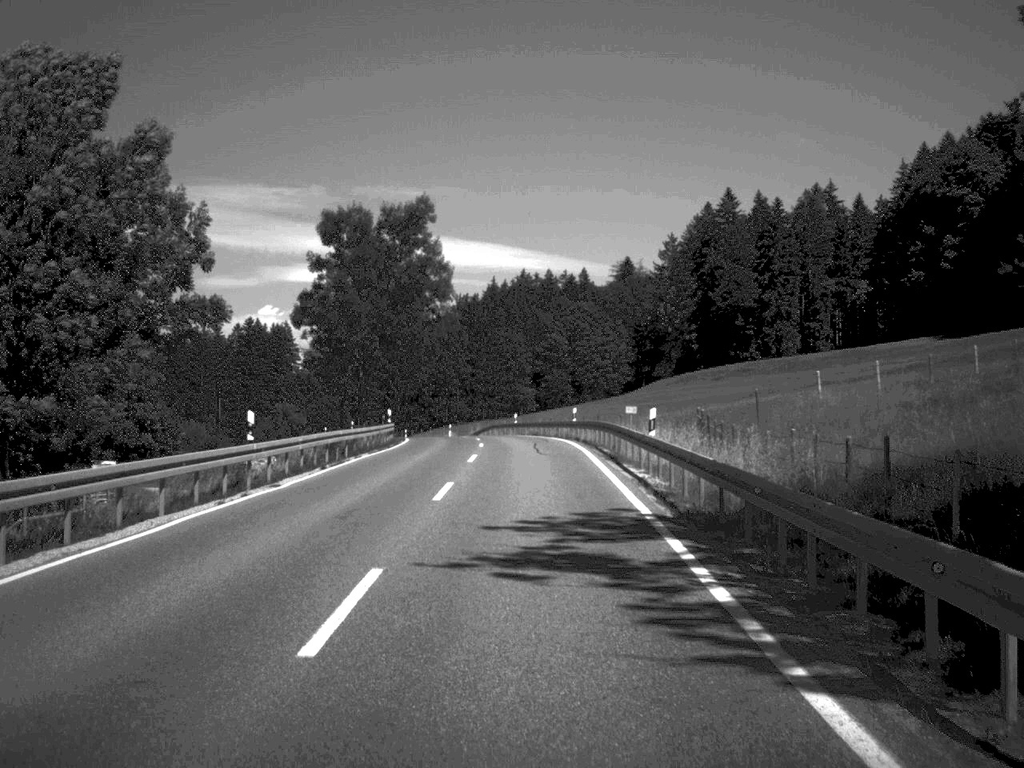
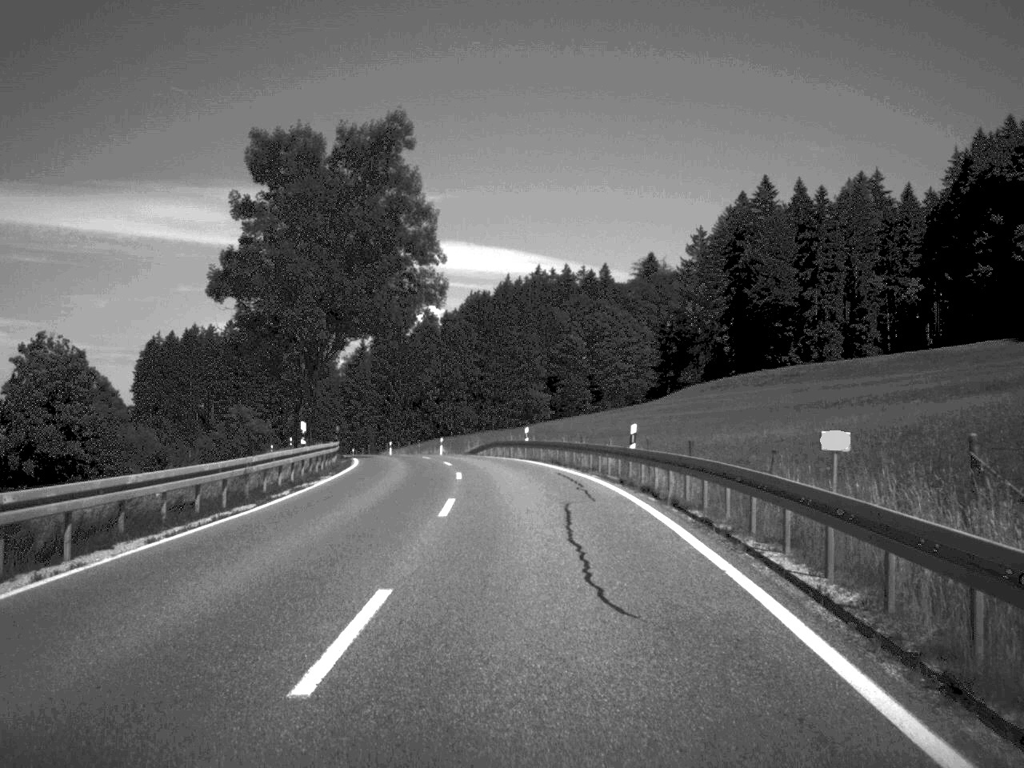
(-0.1, +24.3) m; -1°
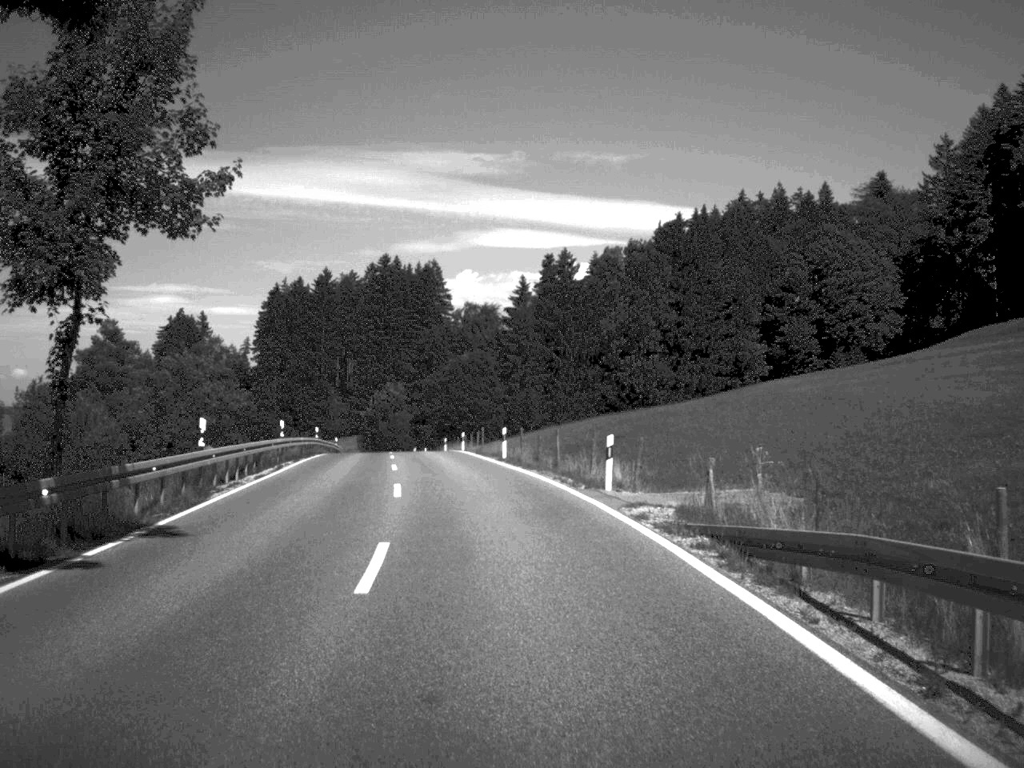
(-3.2, +54.9) m; -9°
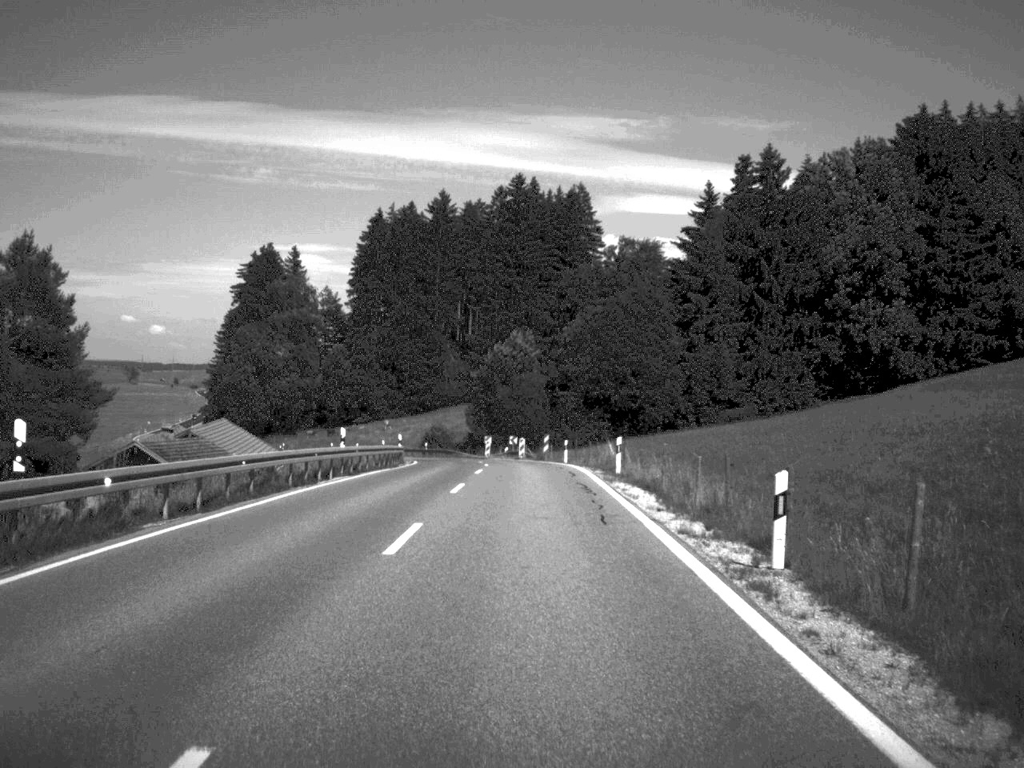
(-4.3, +55.5) m; -6°
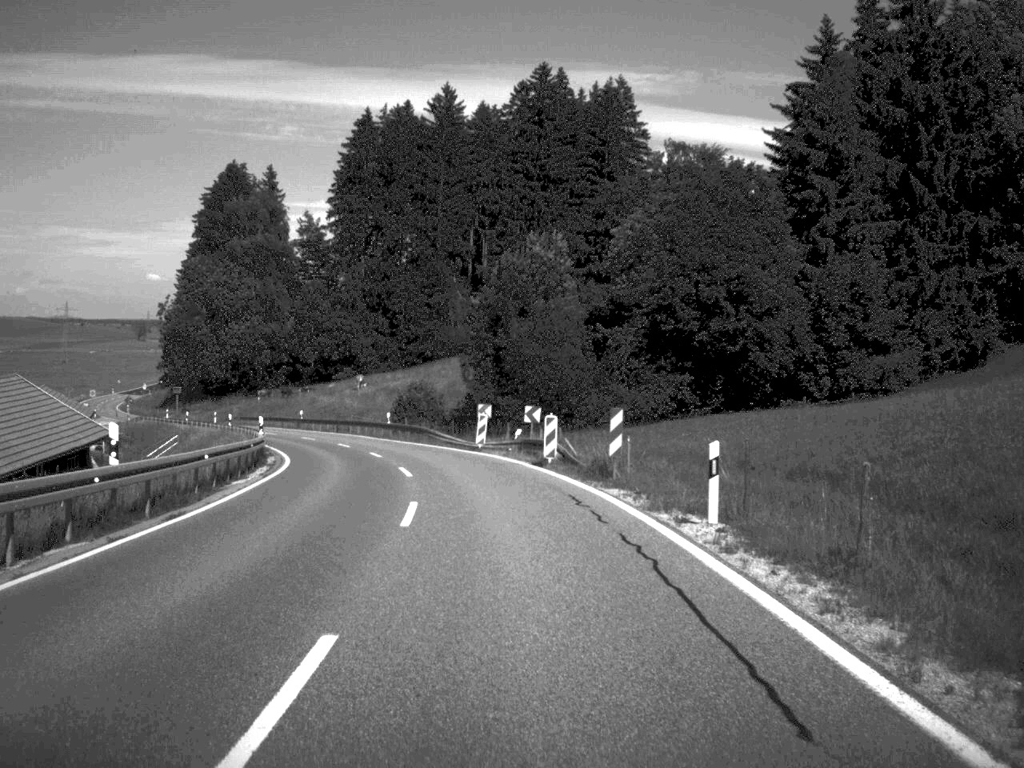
(-0.2, +43.9) m; -2°
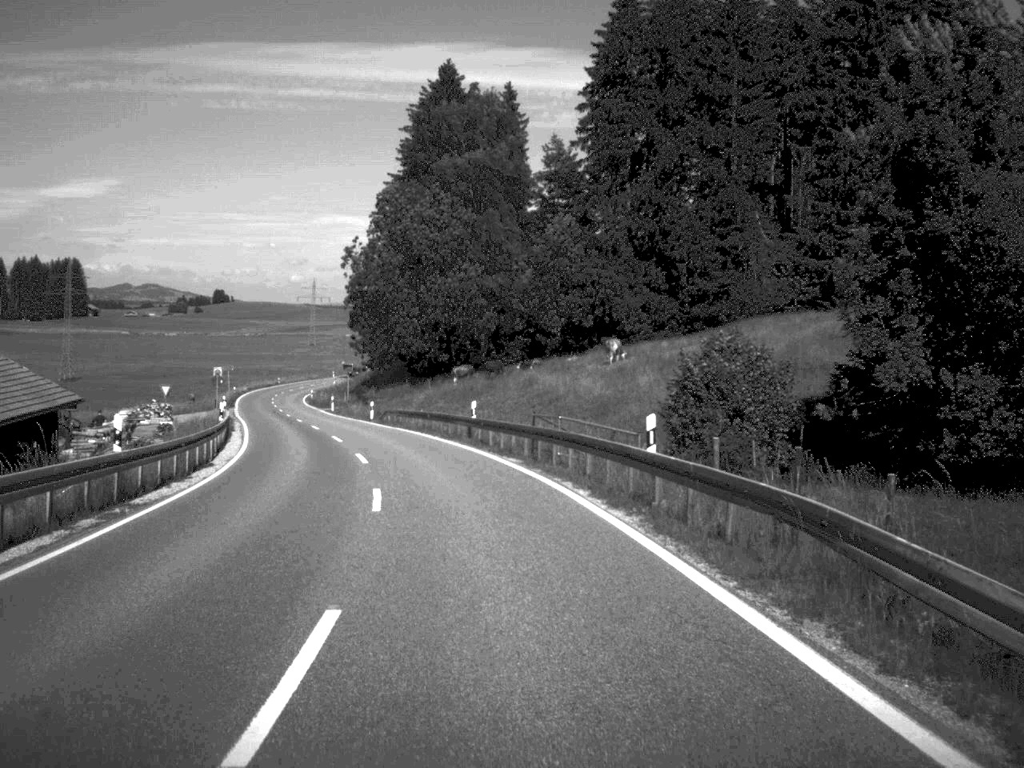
(-4.6, +45.5) m; -13°
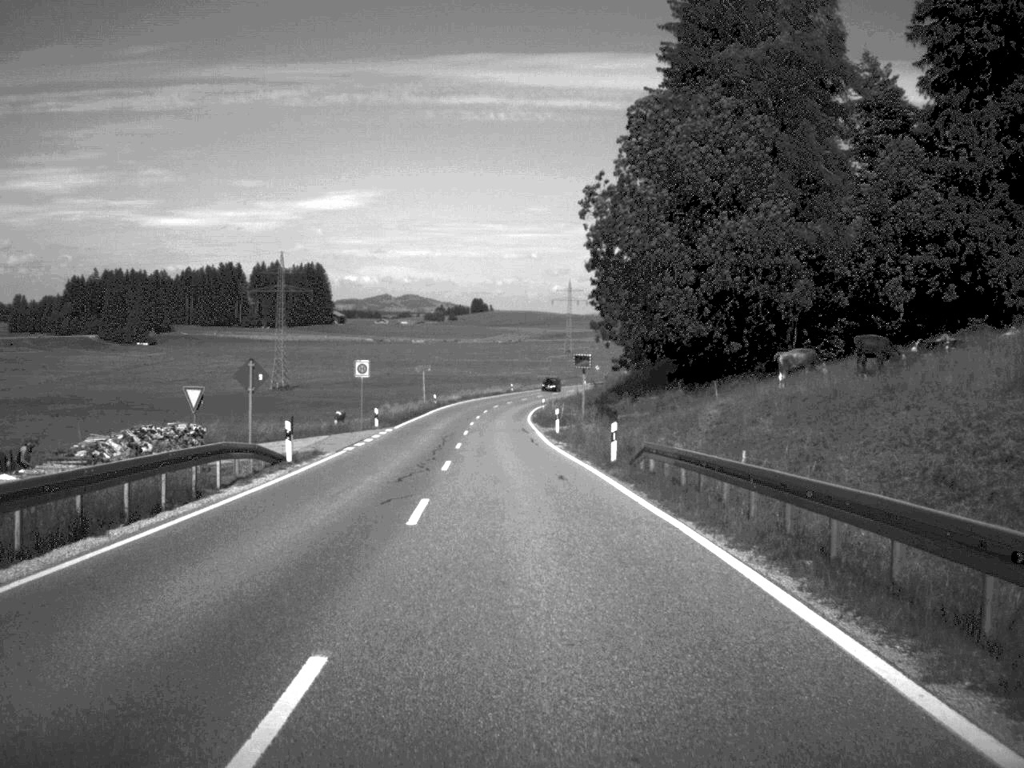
(-3.8, +36.8) m; -12°
